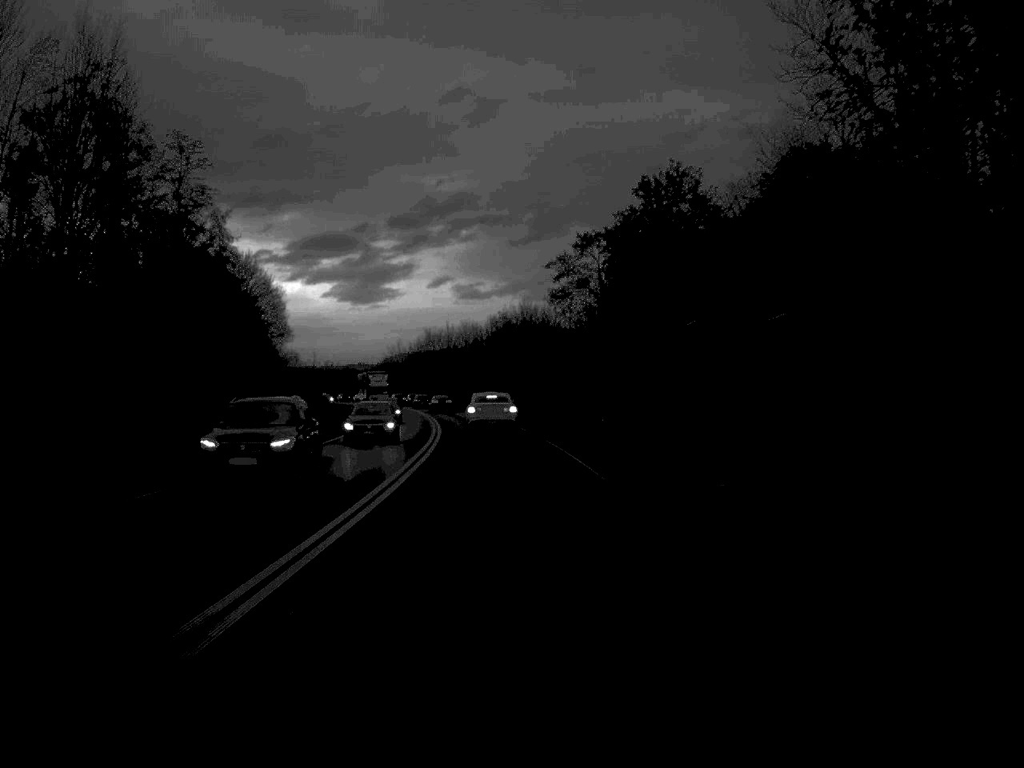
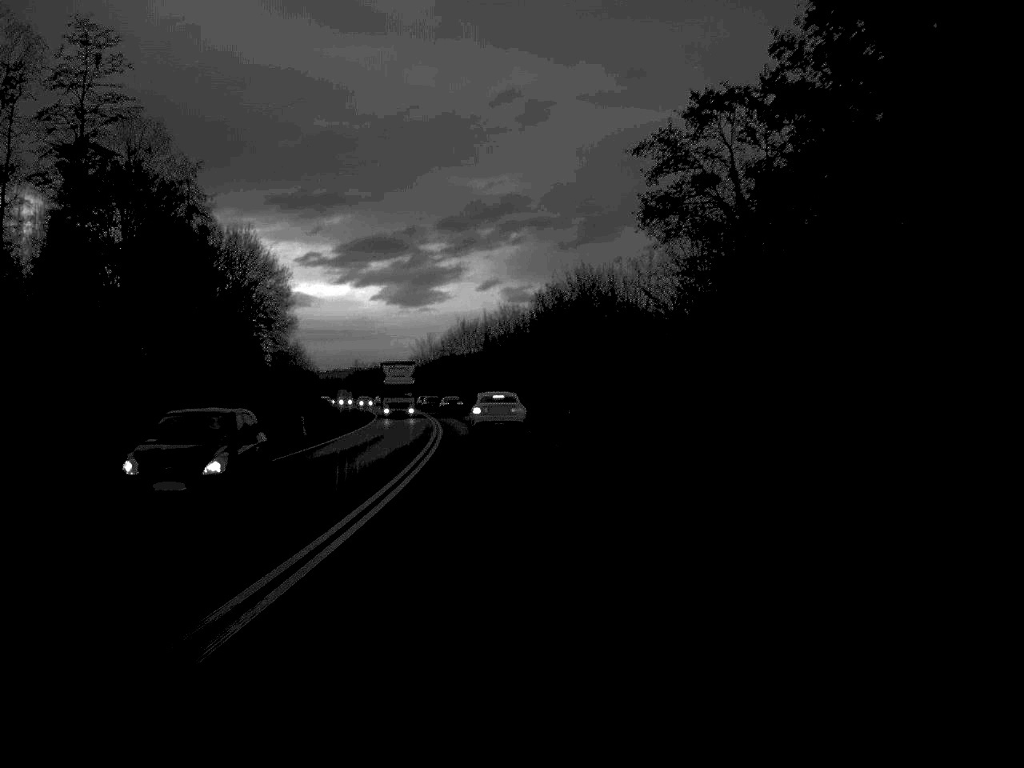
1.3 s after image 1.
(-0.6, +31.7) m; -2°
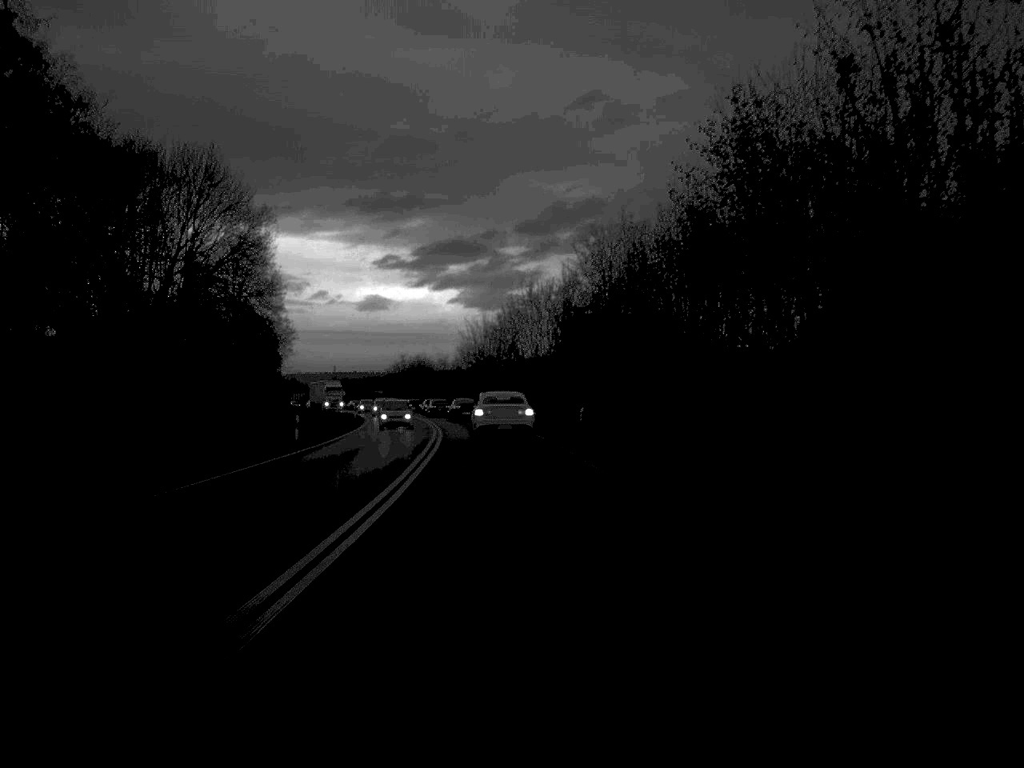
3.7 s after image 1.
(-1.8, +55.2) m; -3°
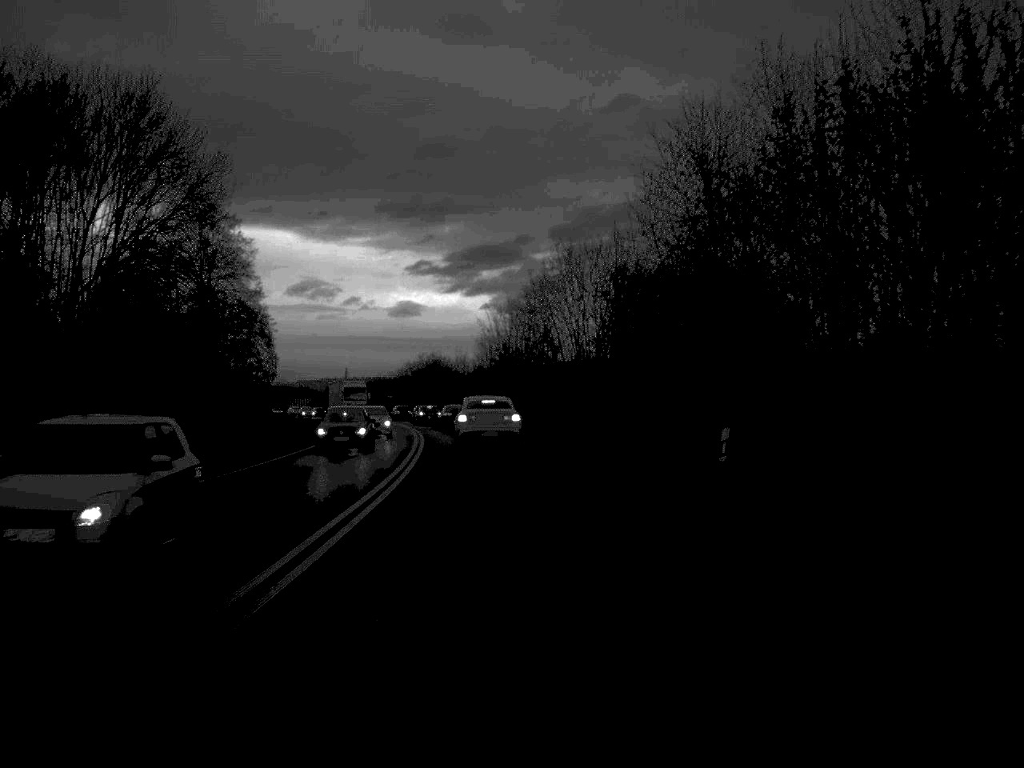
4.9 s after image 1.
(-0.3, +27.1) m; -1°
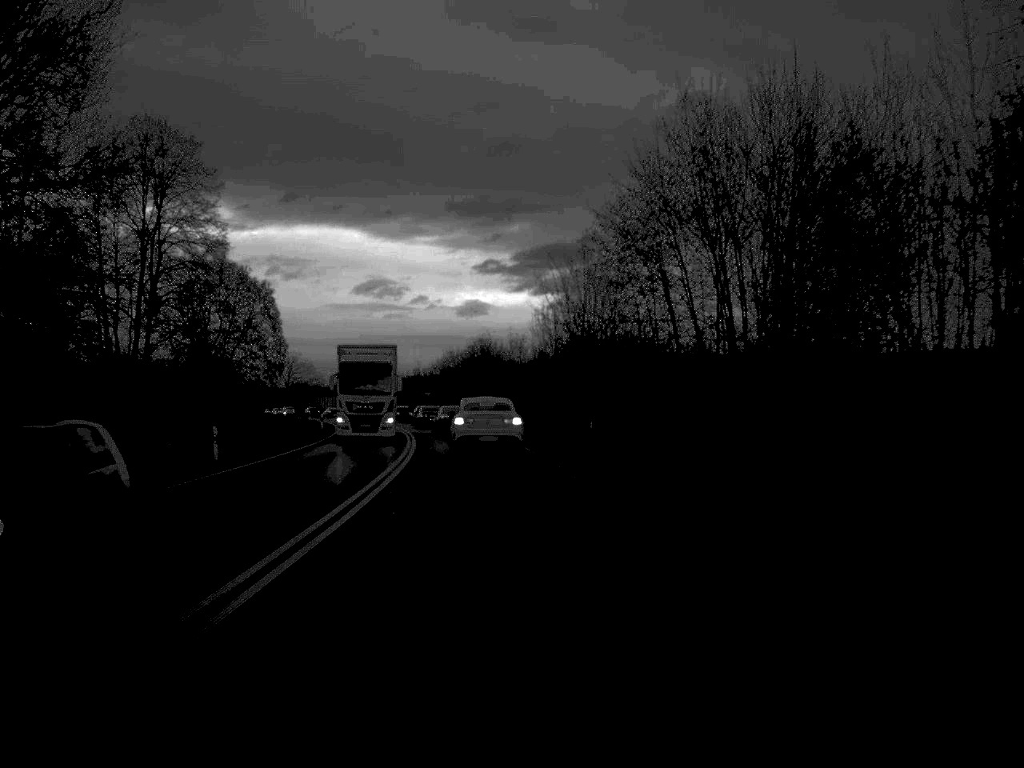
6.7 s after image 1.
(-0.8, +35.4) m; -3°
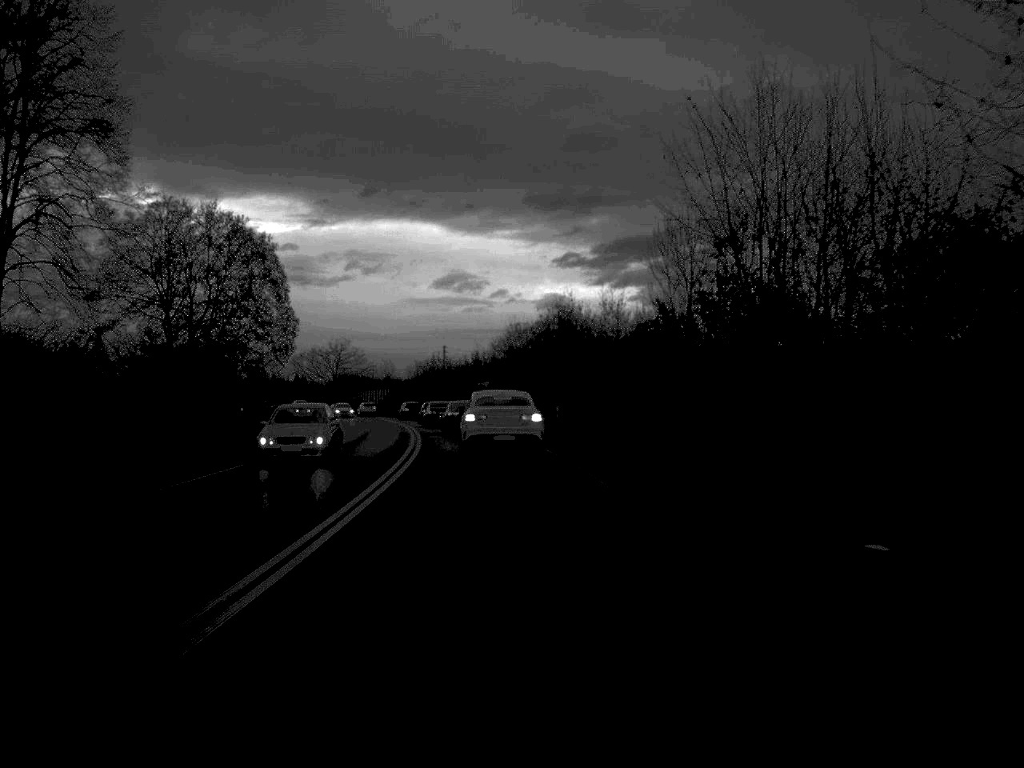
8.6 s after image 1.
(-1.1, +34.7) m; -4°
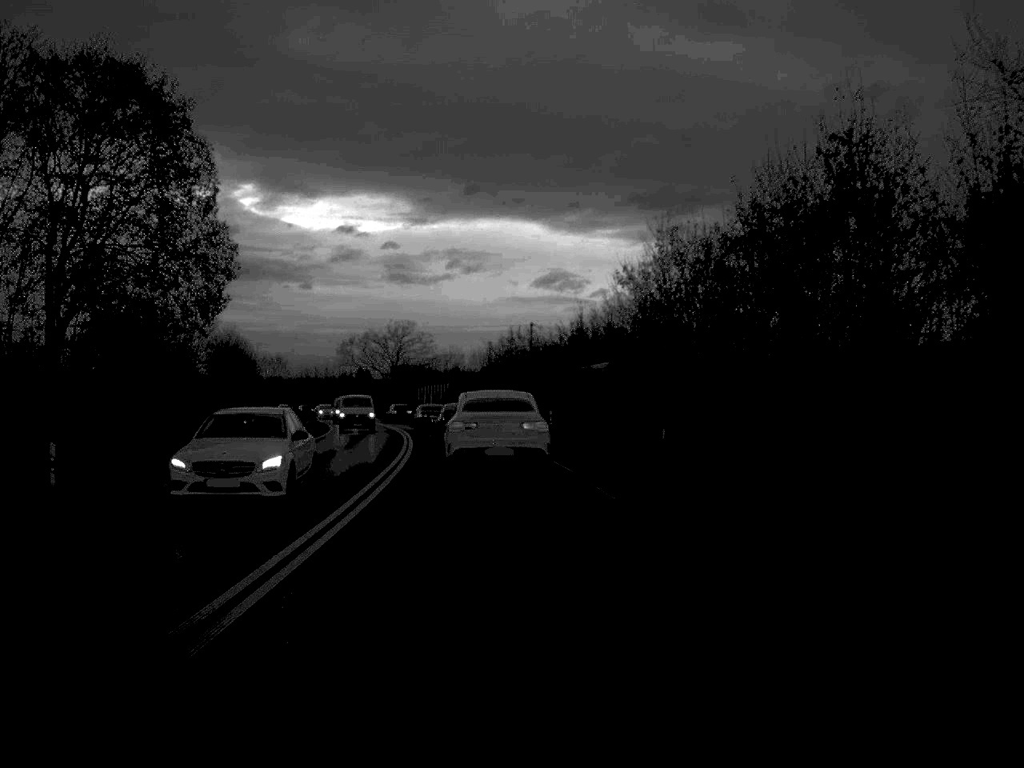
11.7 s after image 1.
(-1.9, +48.0) m; -4°
